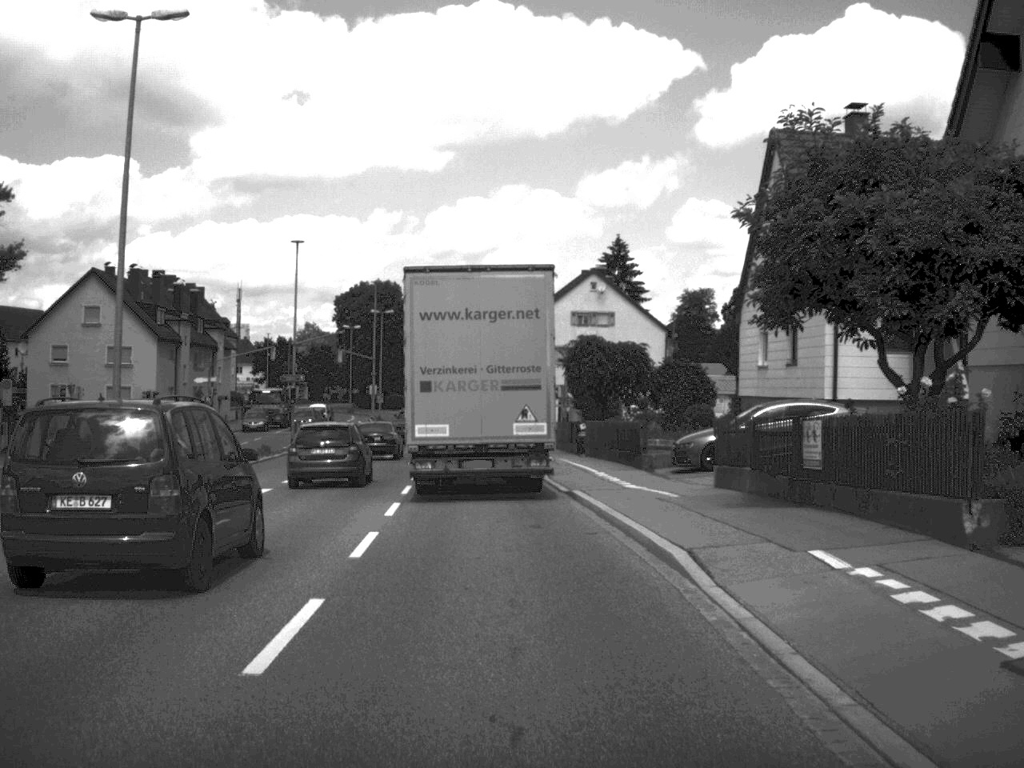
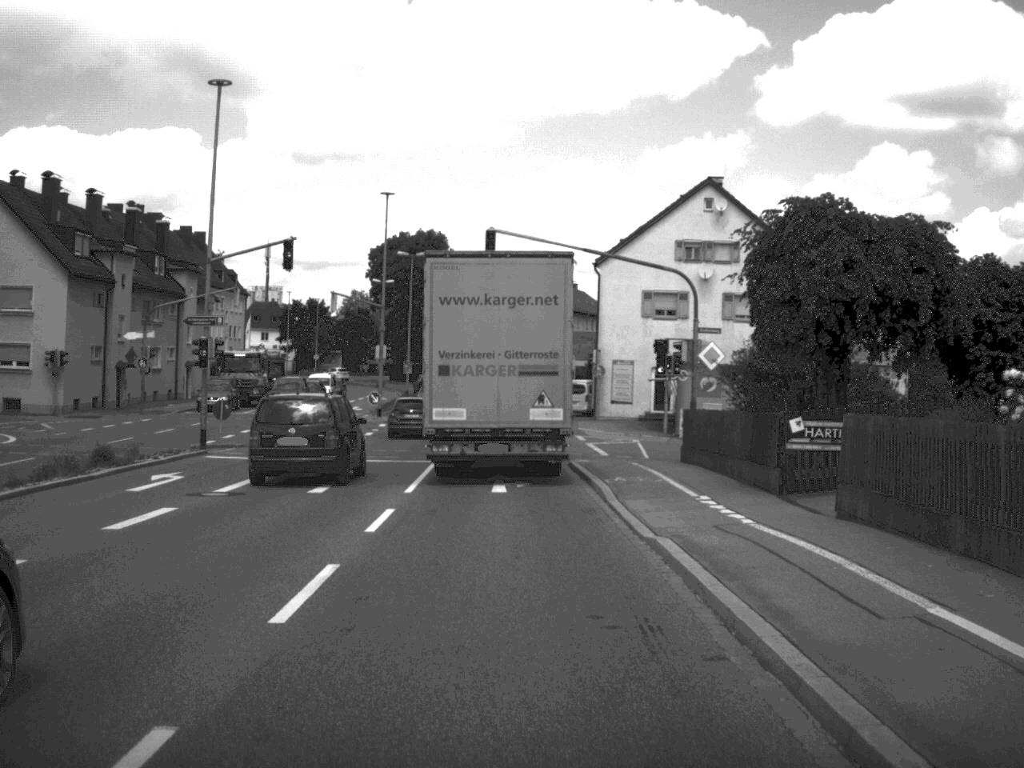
(-0.9, +27.9) m; -3°
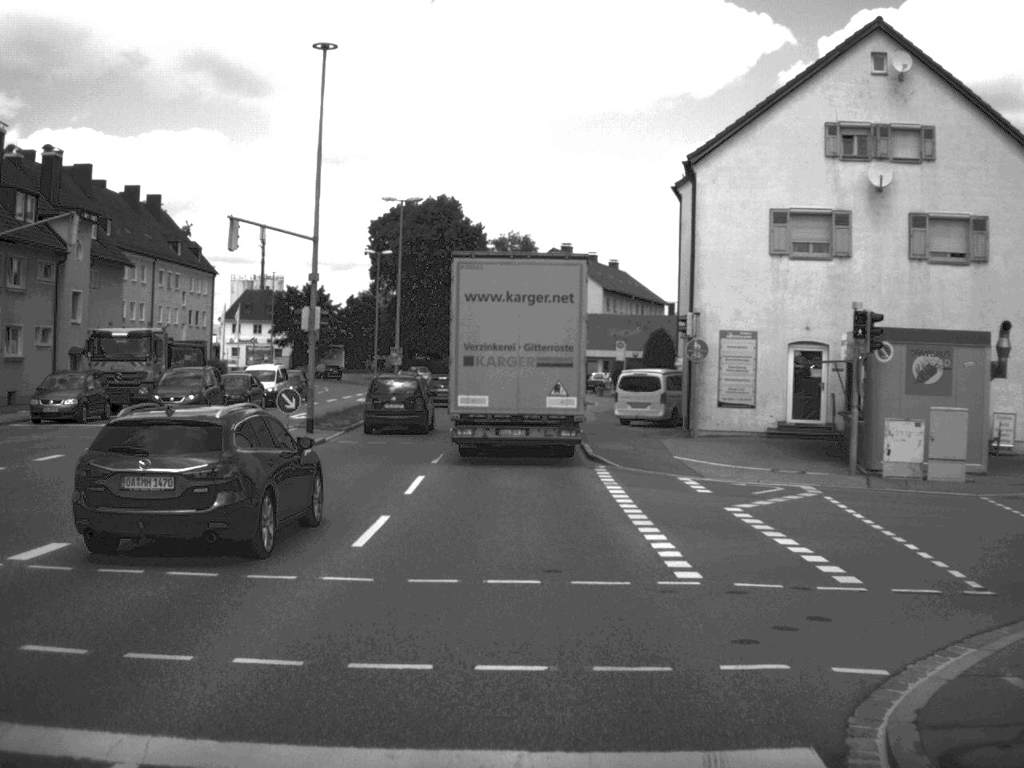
(-0.3, +25.2) m; -2°
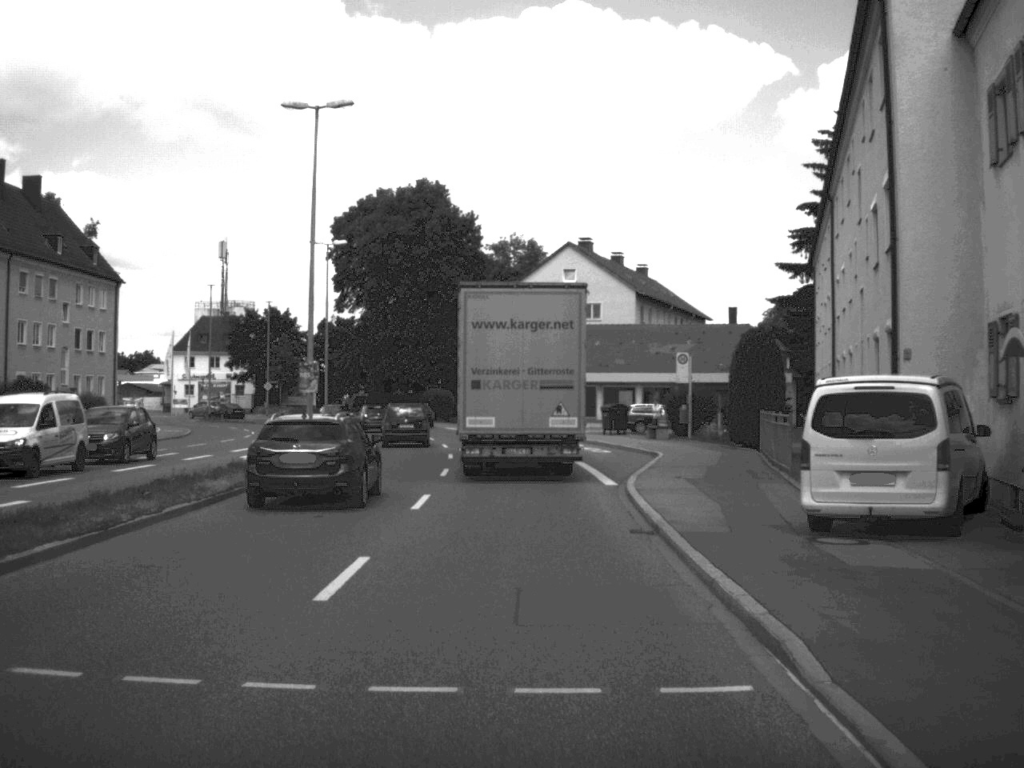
(-0.2, +27.7) m; 0°
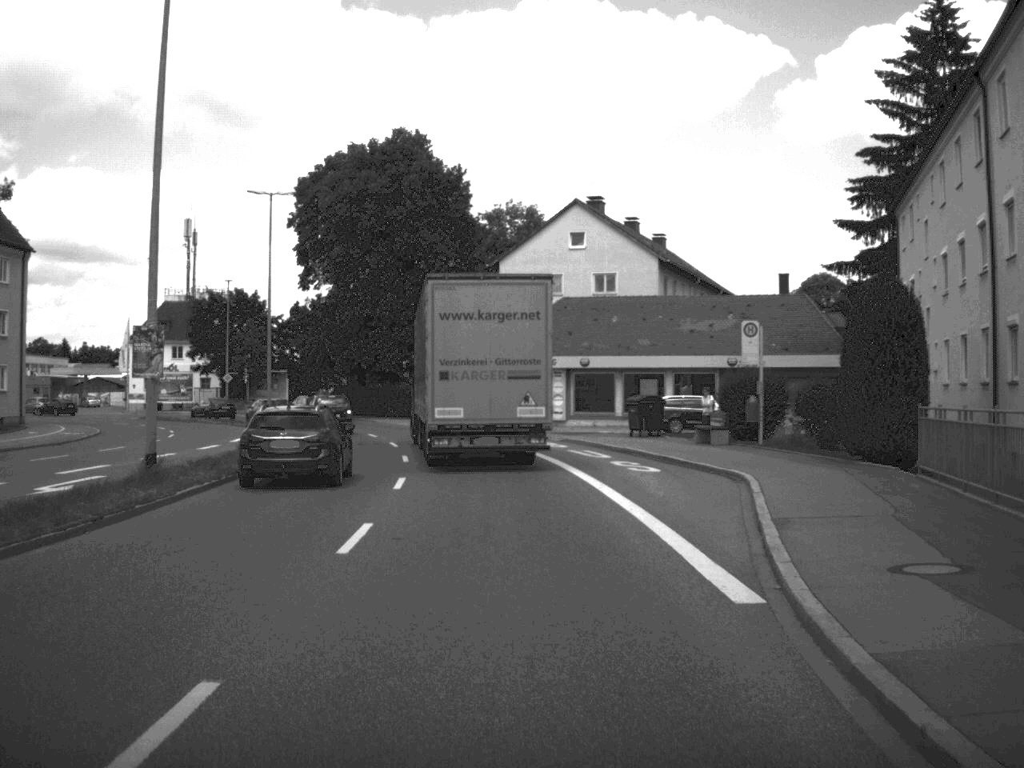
(0.0, +15.5) m; 0°
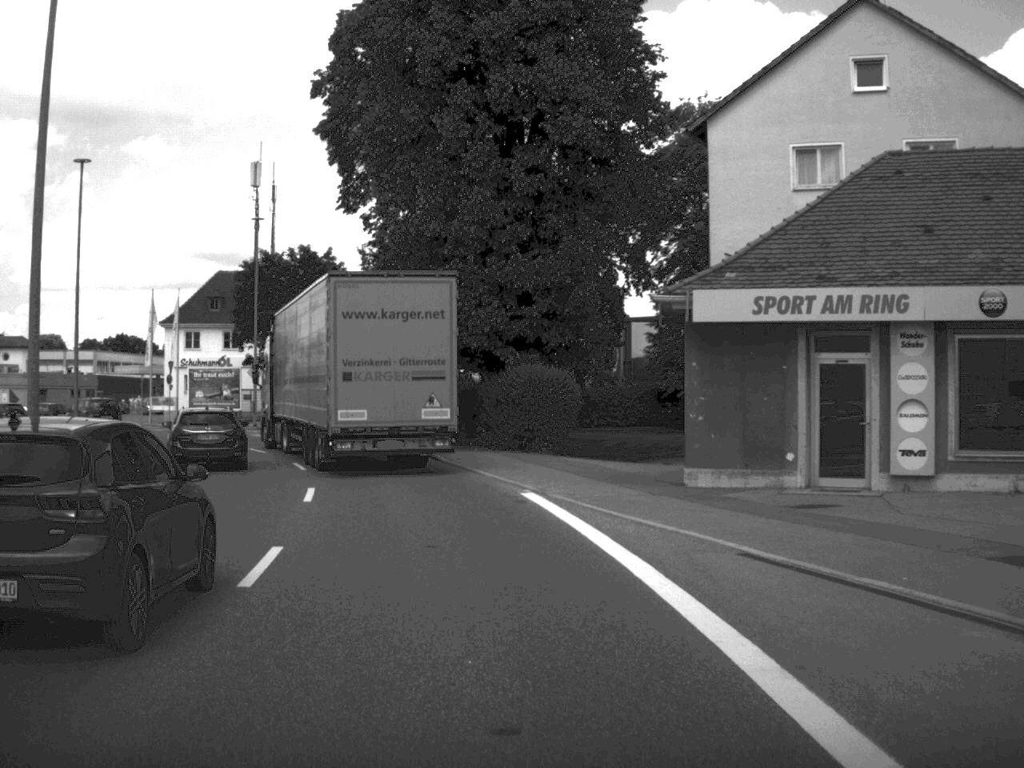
(-1.9, +37.7) m; -8°
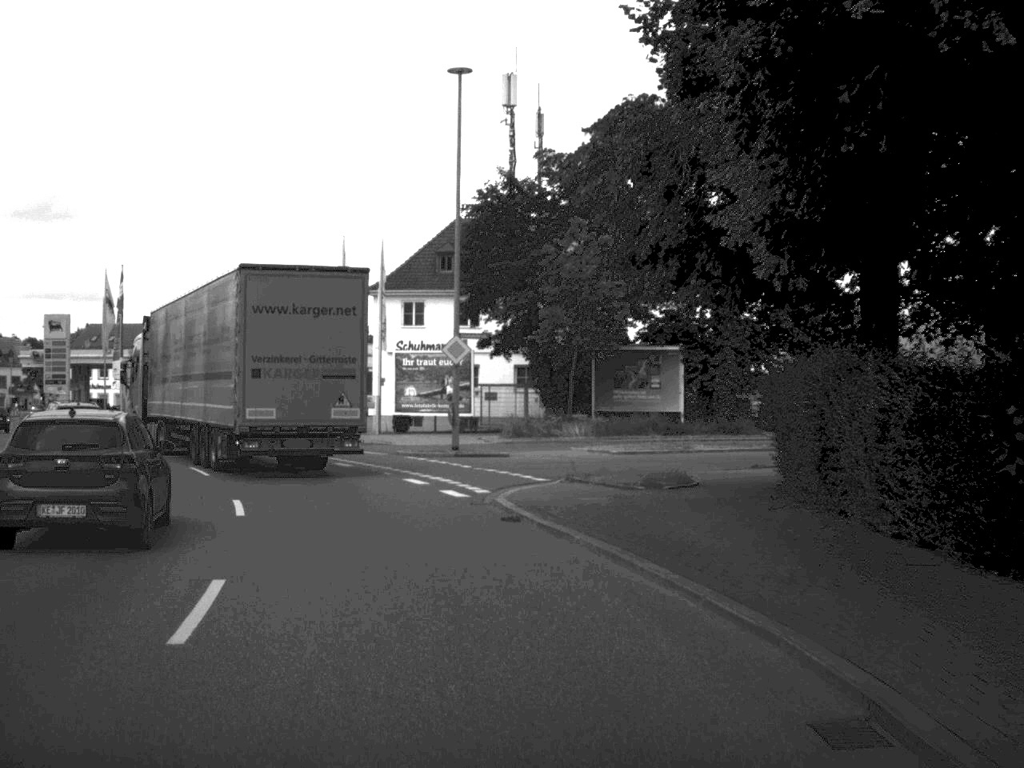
(-3.2, +29.1) m; -14°
